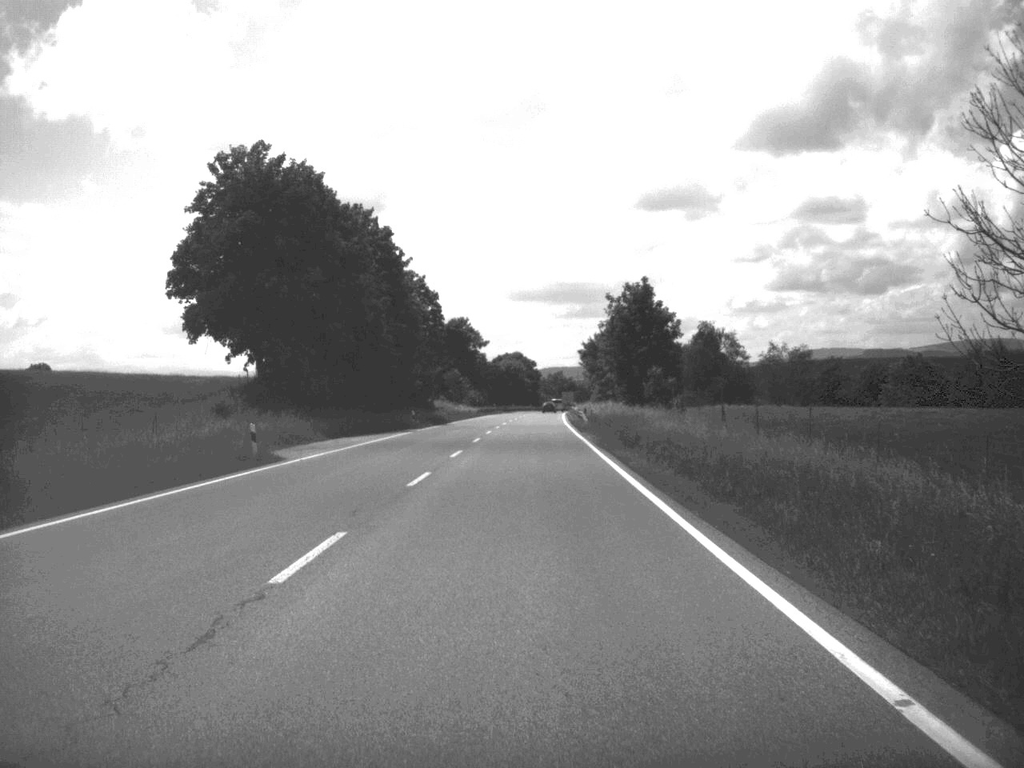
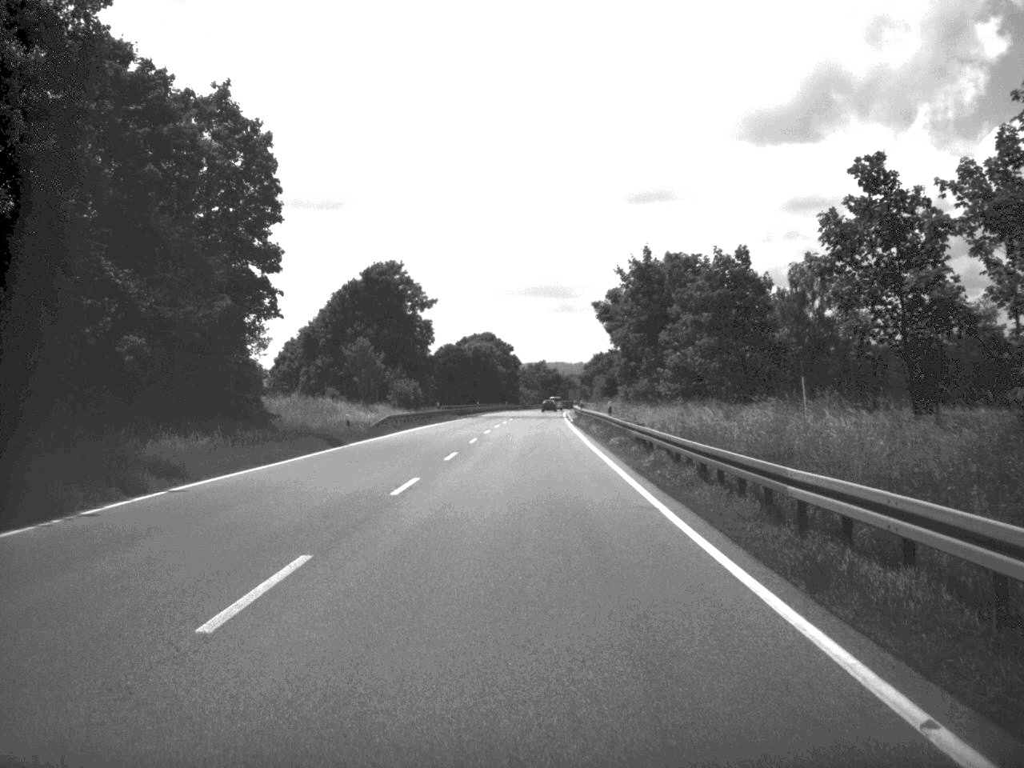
(+0.4, +72.7) m; +1°
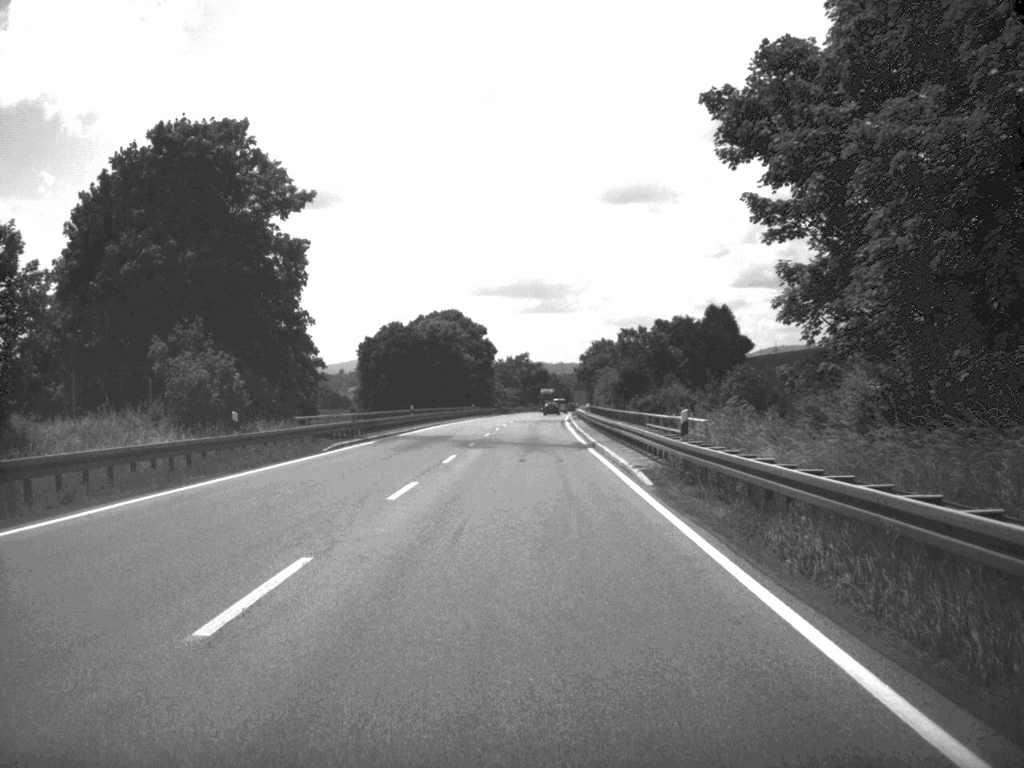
(+0.3, +59.1) m; +1°
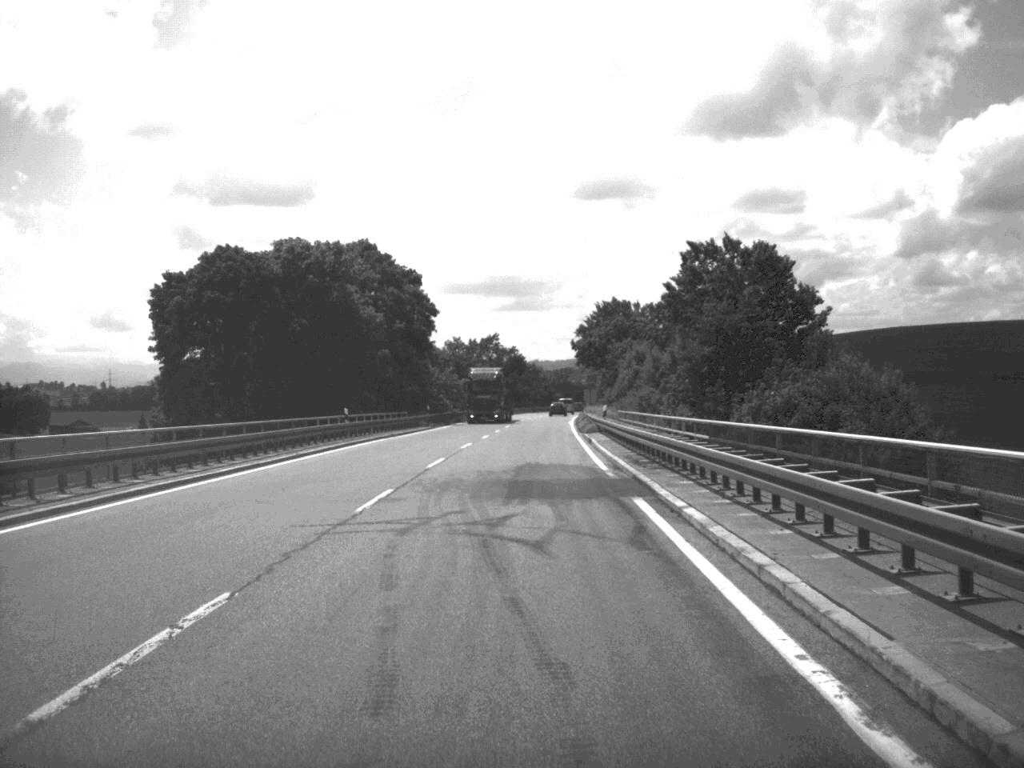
(+0.6, +72.6) m; +1°
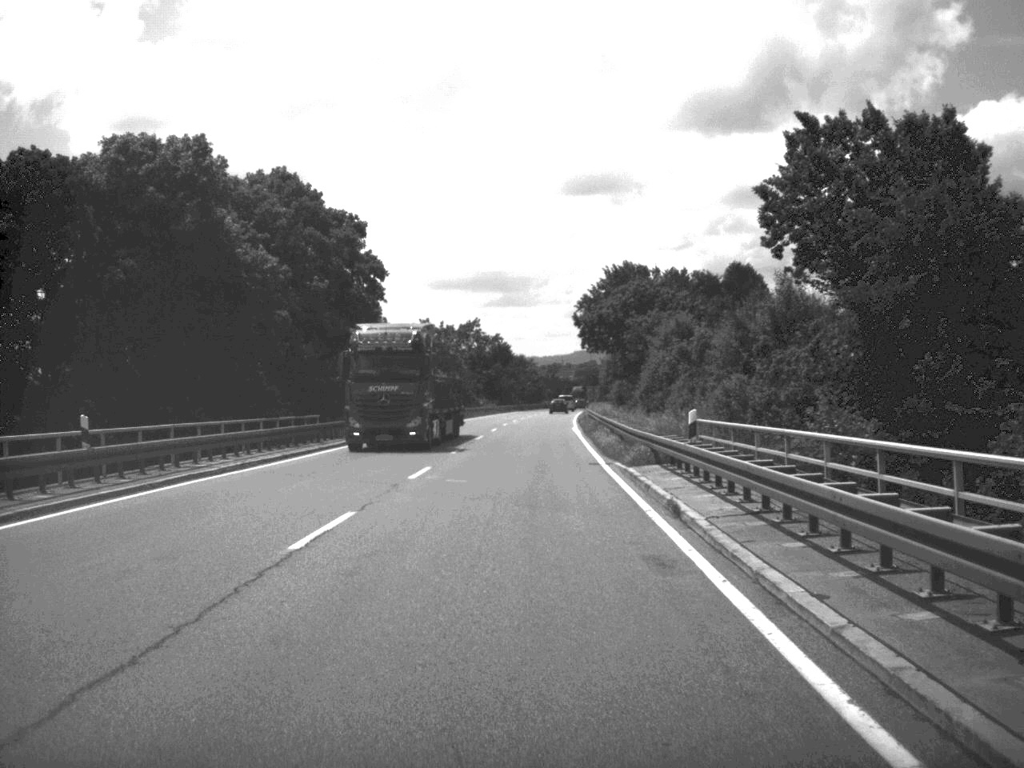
(+0.1, +28.4) m; 0°
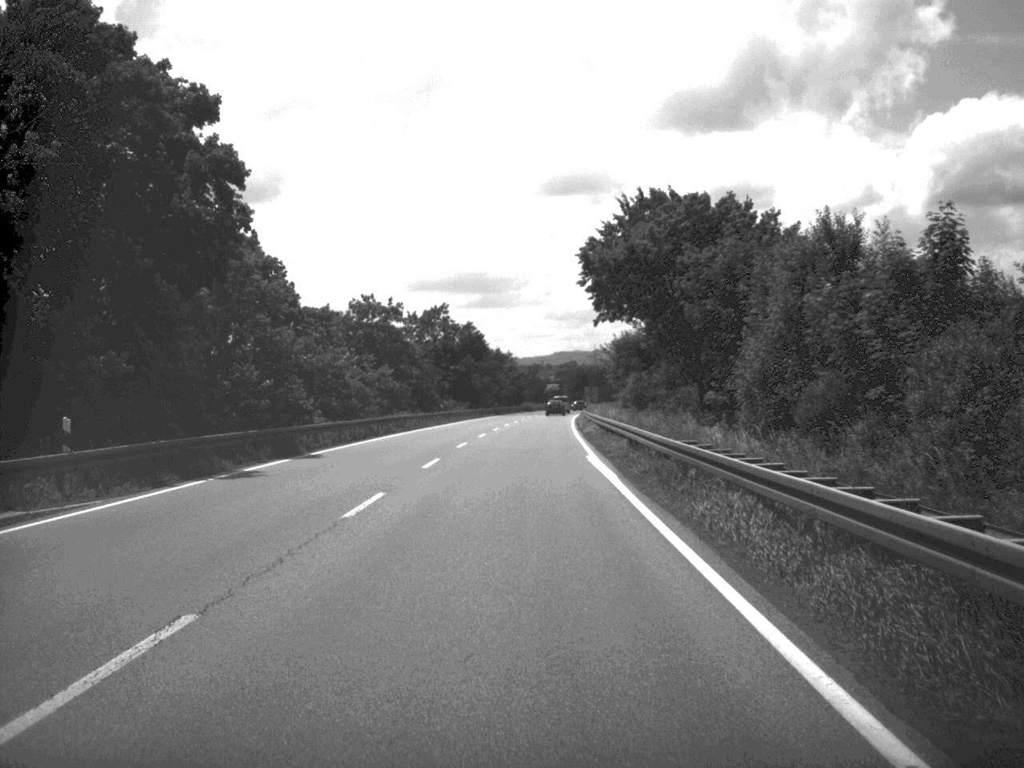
(+0.2, +31.1) m; +1°
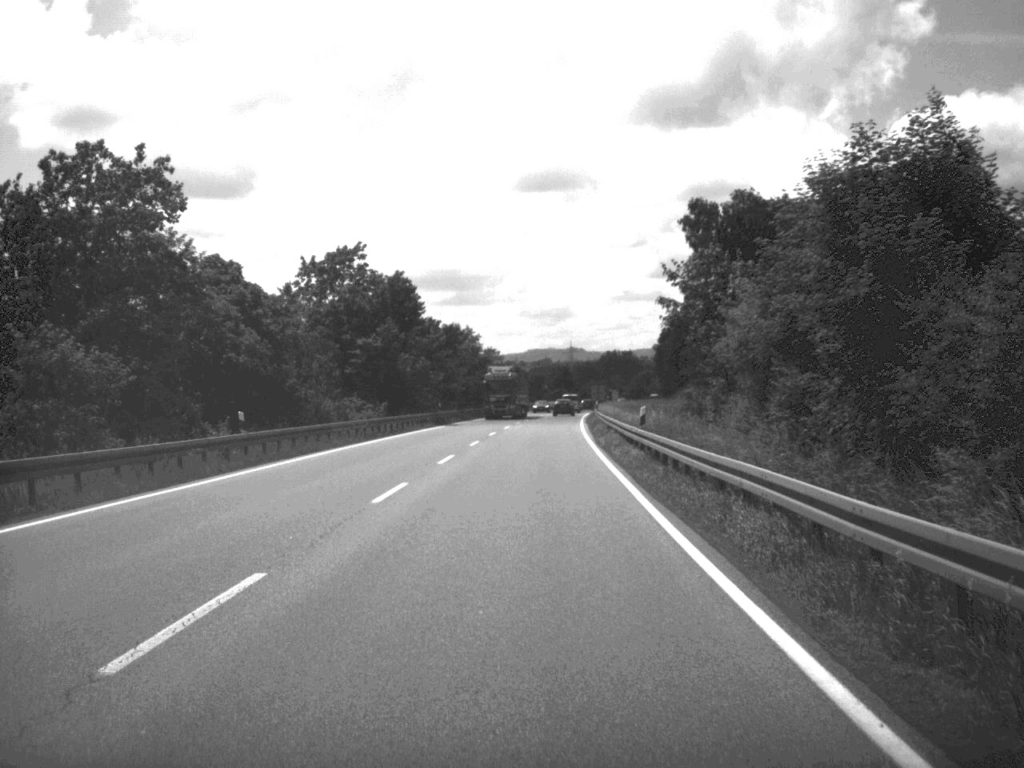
(+0.5, +56.4) m; +1°
